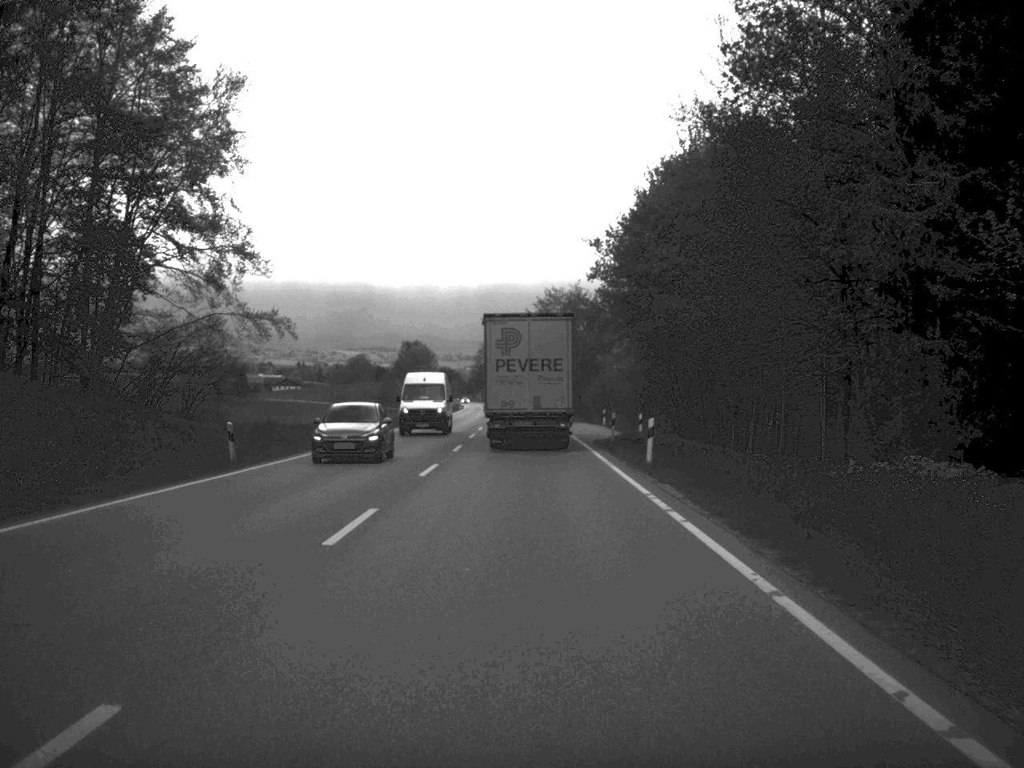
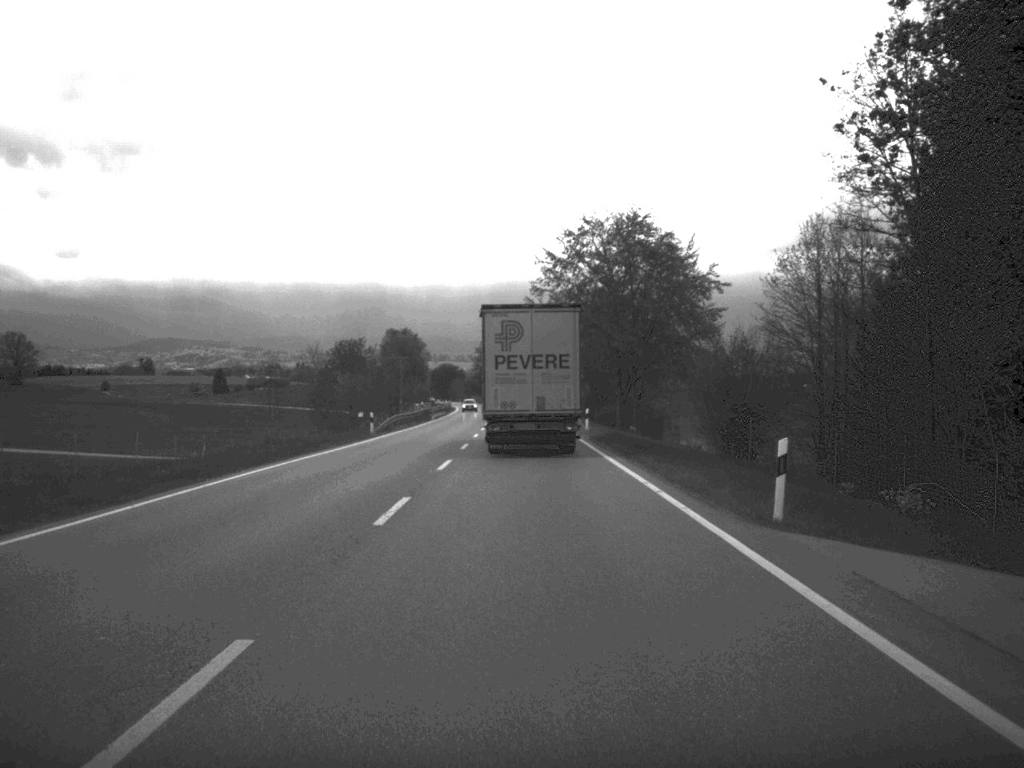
(-0.5, +68.3) m; -1°
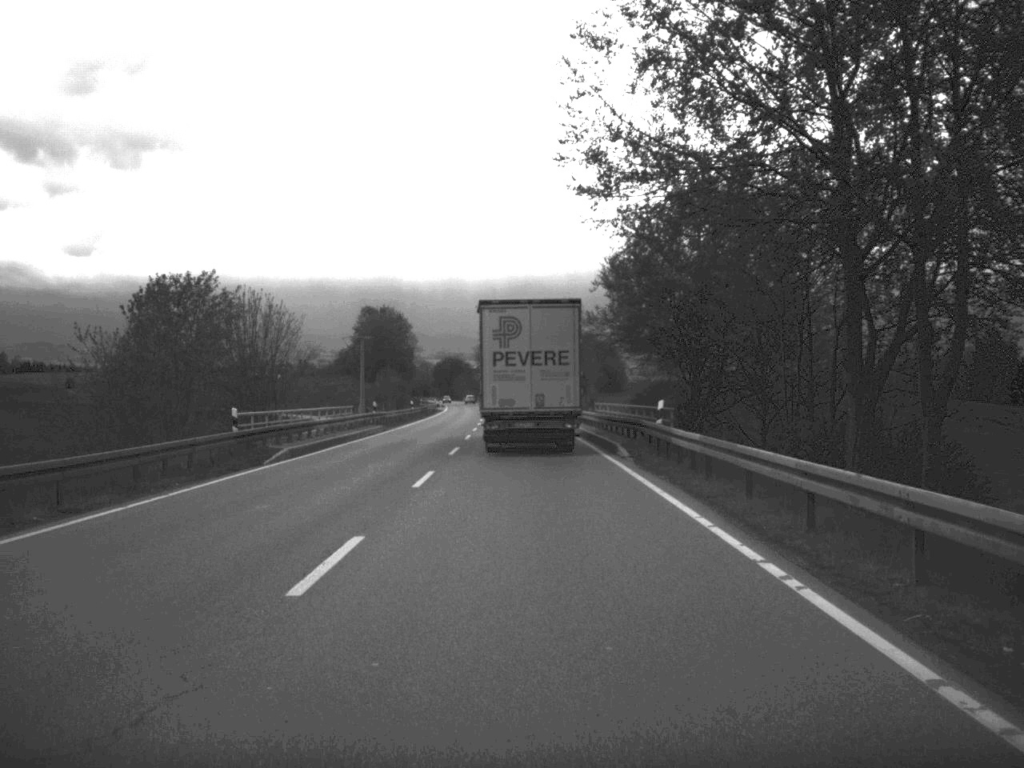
(-0.4, +64.4) m; -1°
